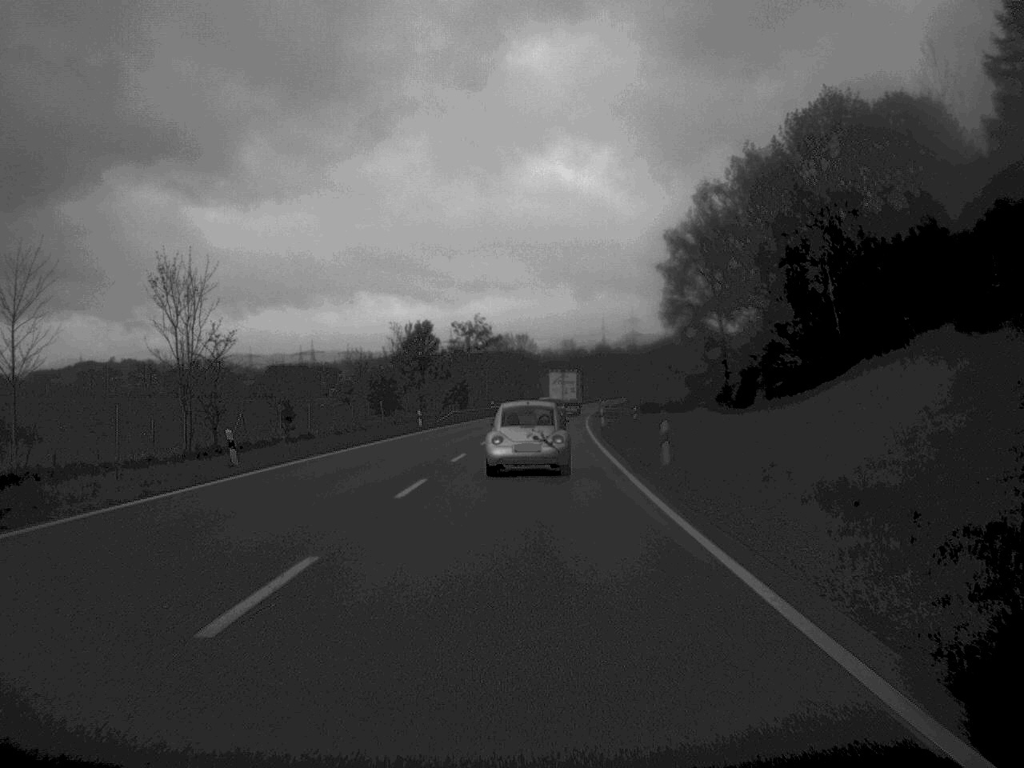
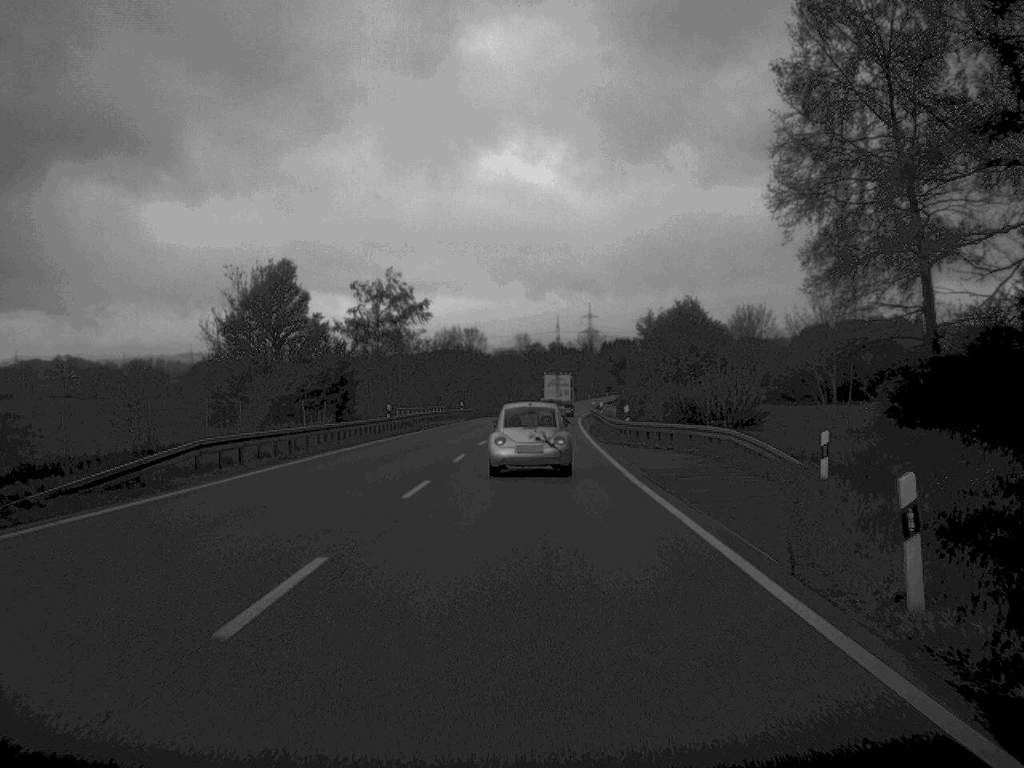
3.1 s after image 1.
(+0.8, +58.8) m; +2°
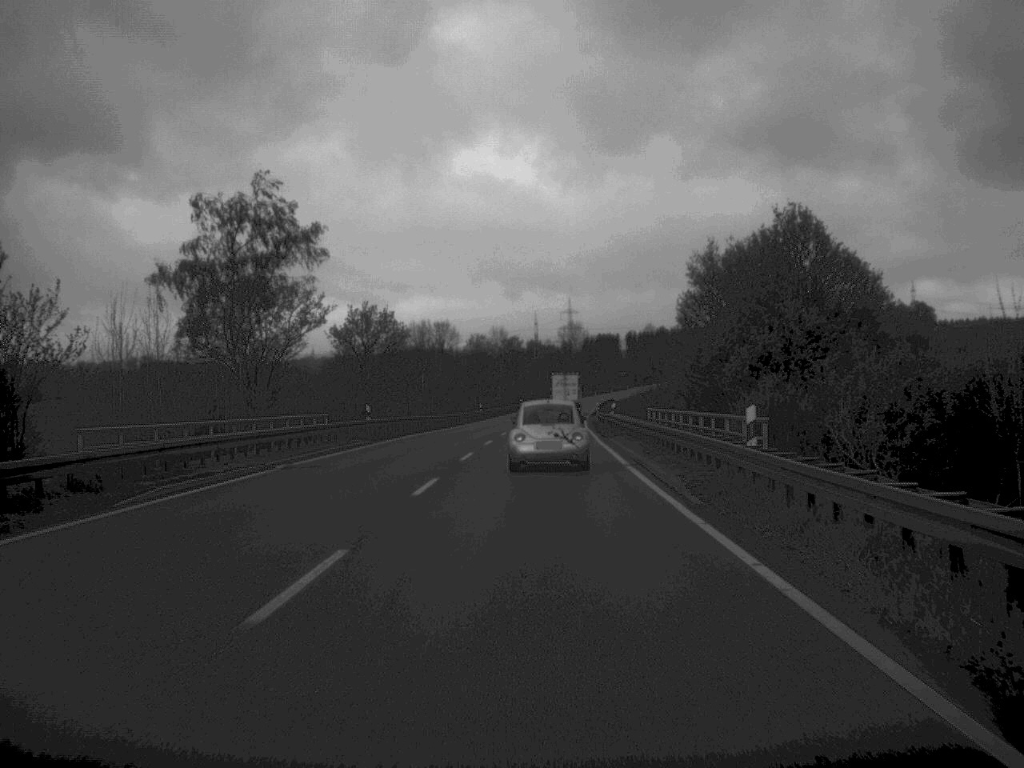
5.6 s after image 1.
(+0.4, +46.8) m; +1°
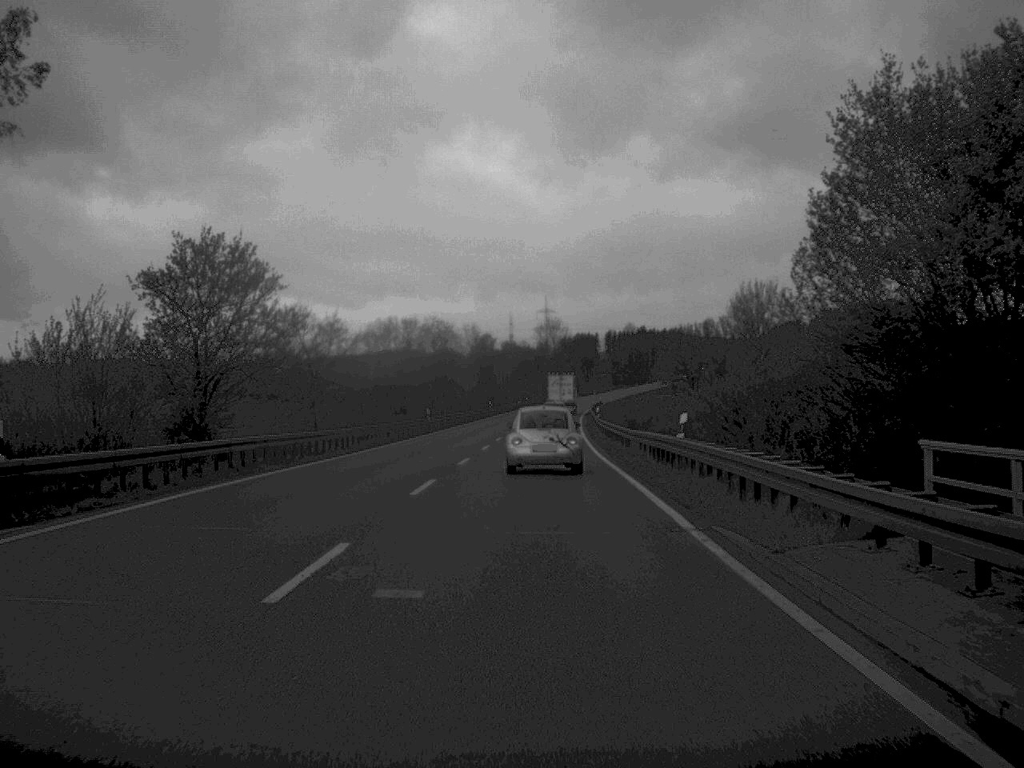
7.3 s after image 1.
(+0.4, +33.8) m; +1°
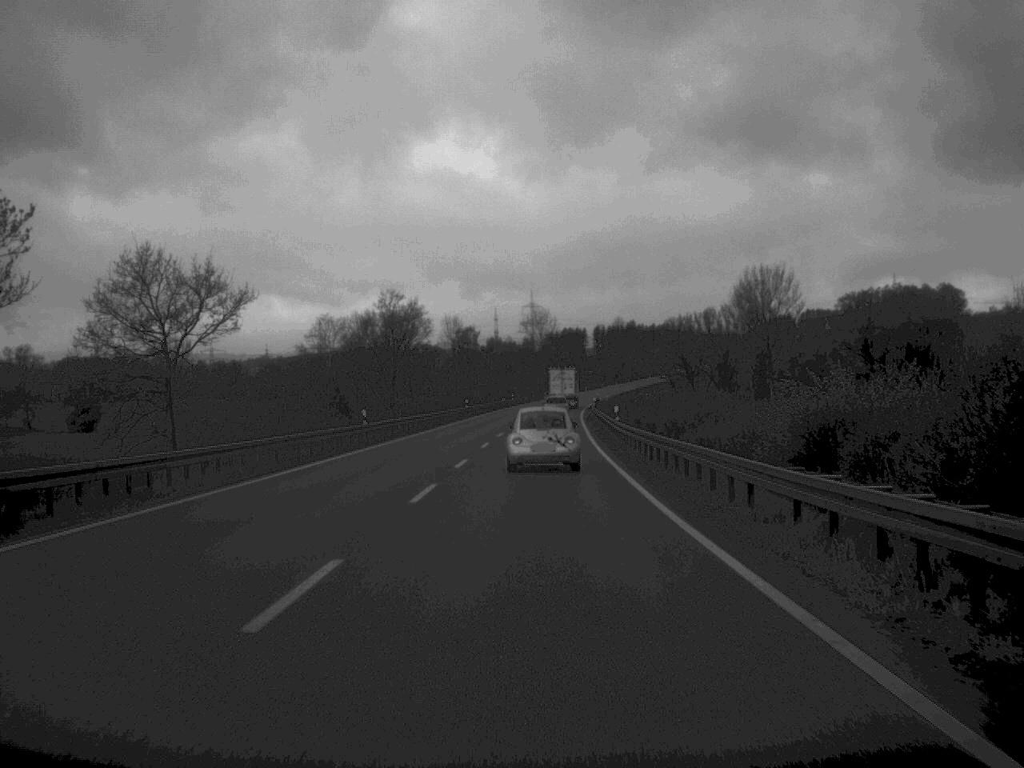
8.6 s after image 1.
(+0.1, +24.5) m; +1°
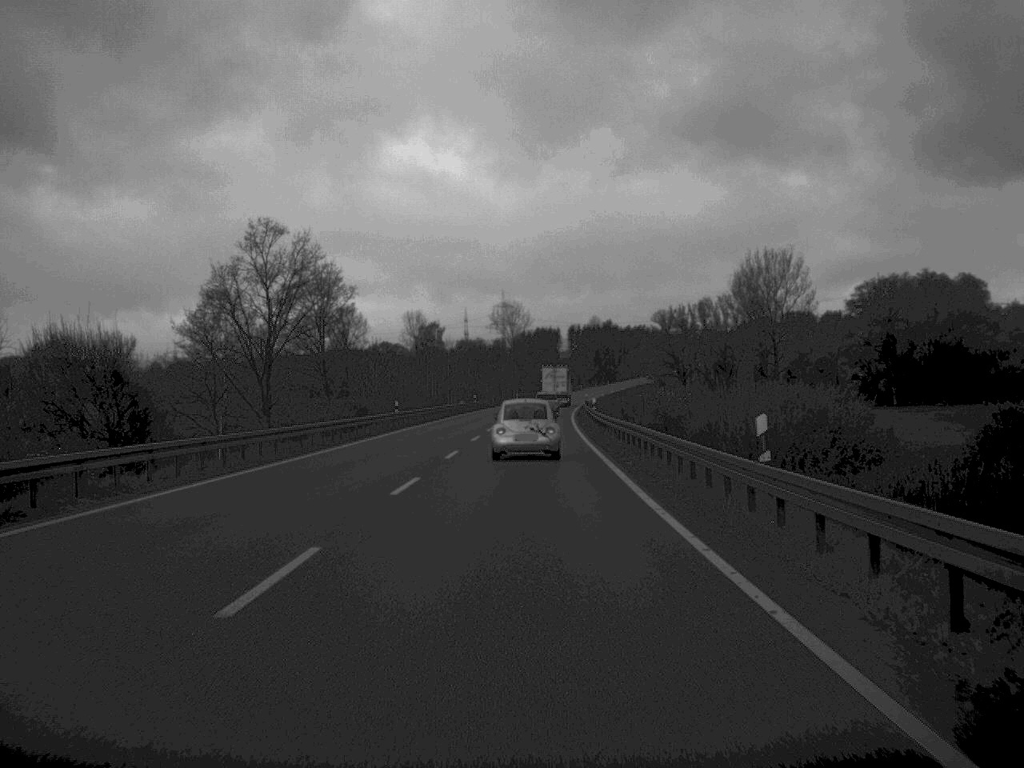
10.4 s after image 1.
(+0.4, +35.2) m; +1°
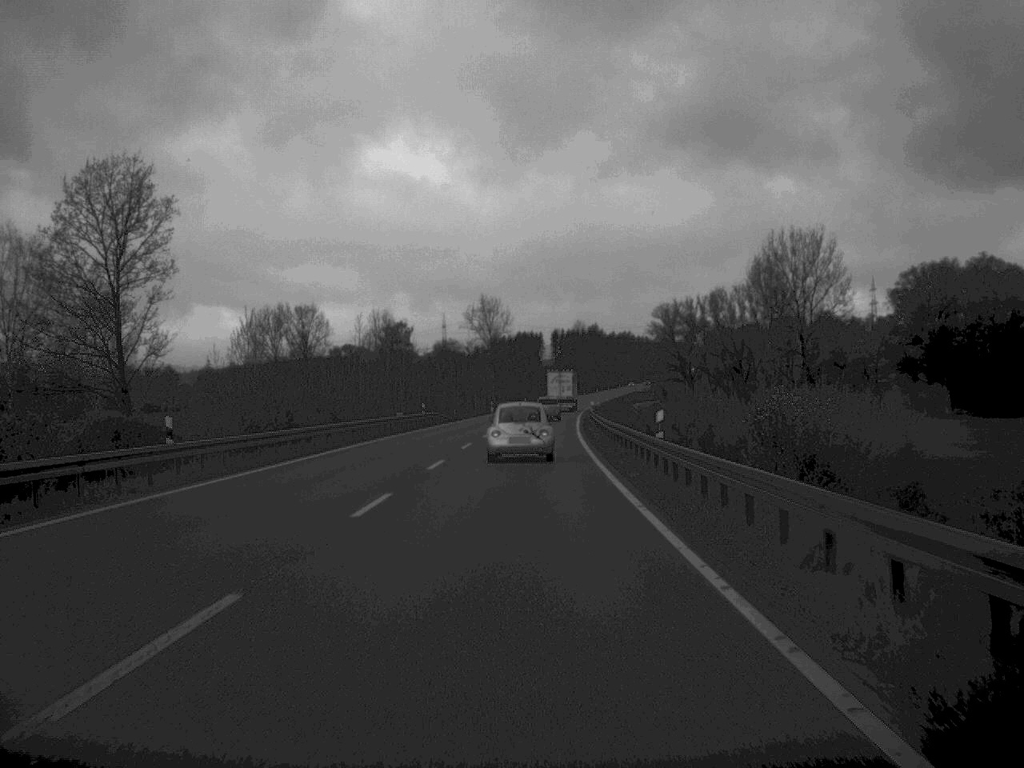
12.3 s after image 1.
(+0.3, +38.9) m; +1°
